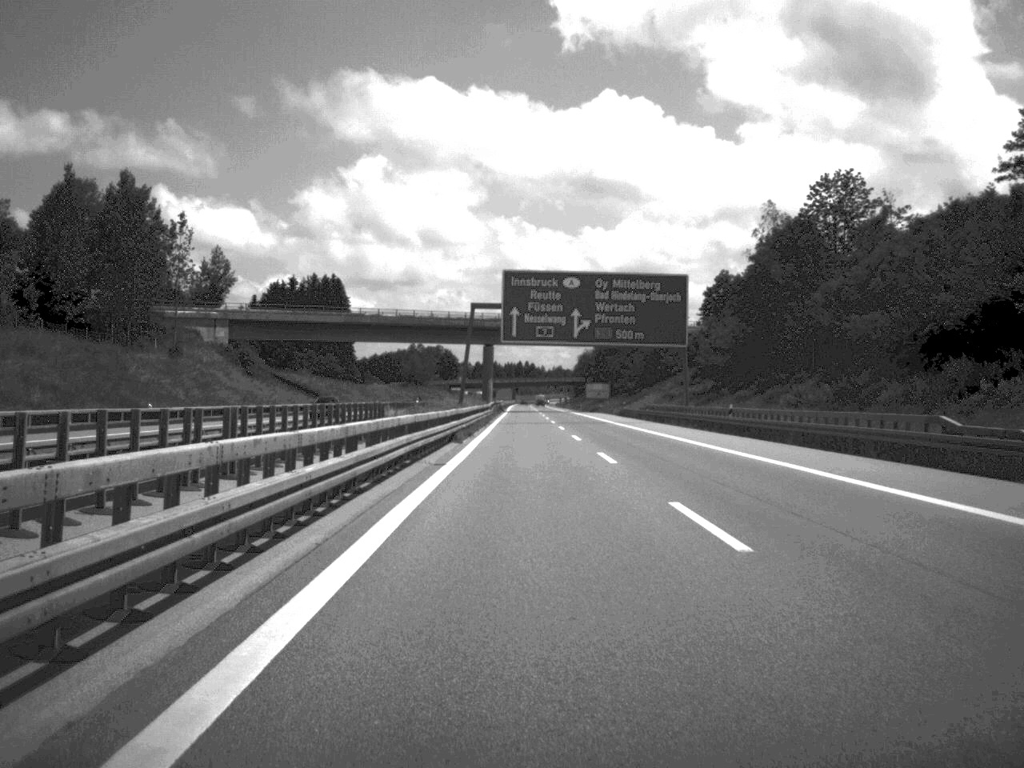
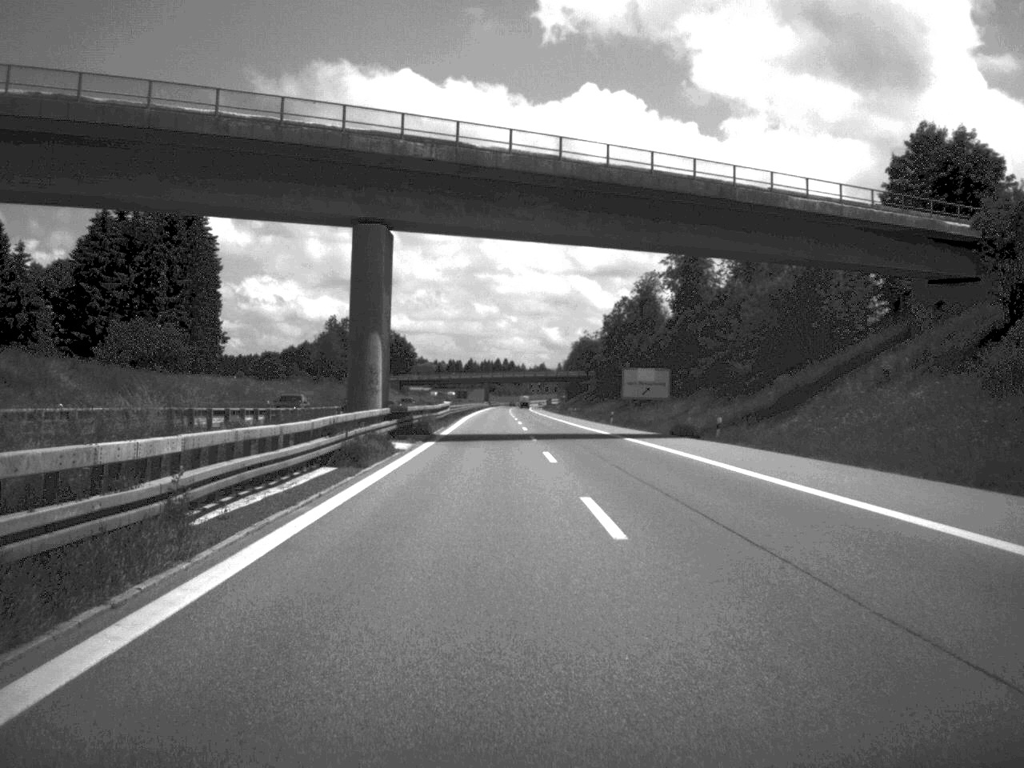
(+0.4, +105.1) m; +1°
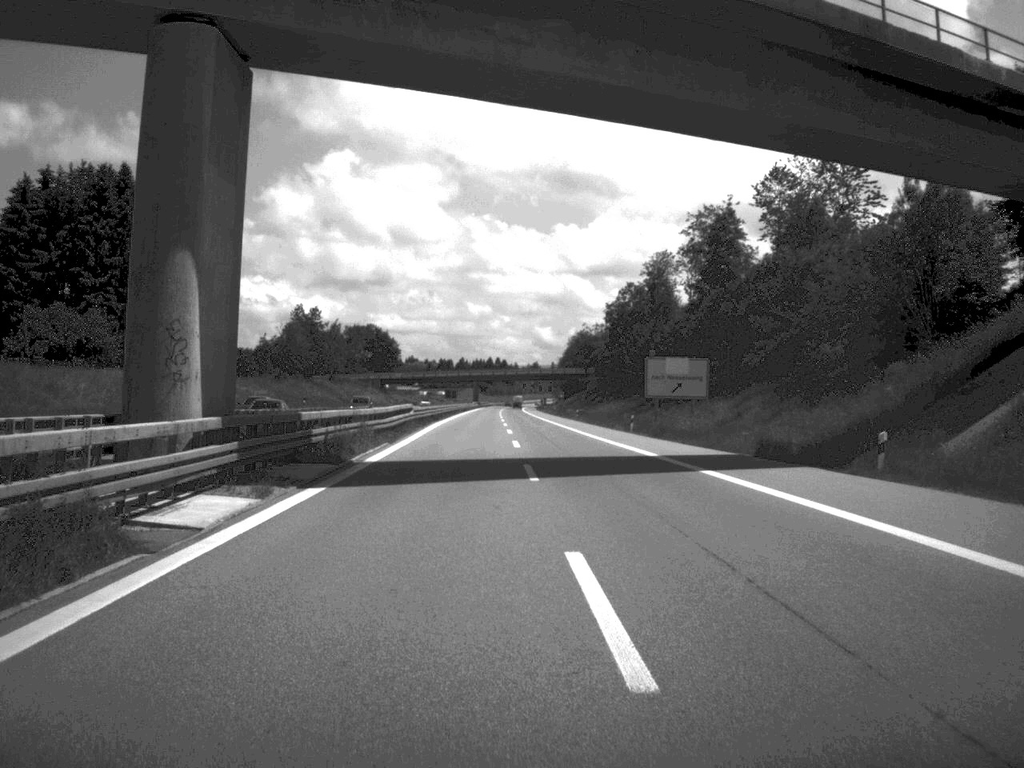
(+0.1, +24.9) m; 0°
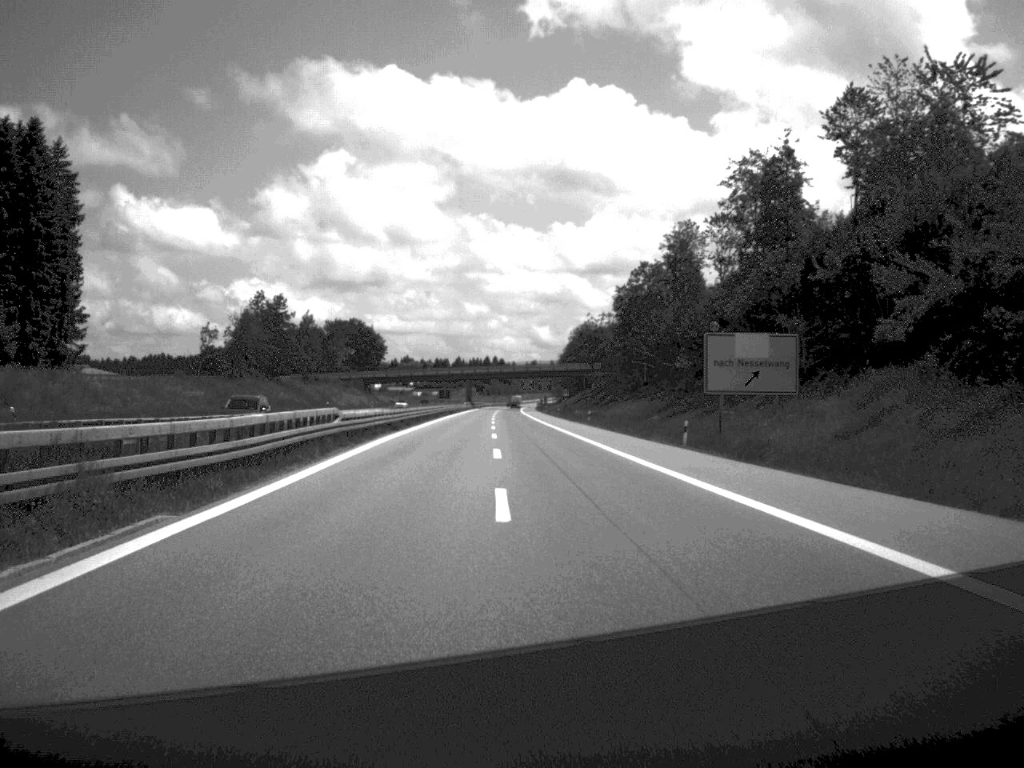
(0.0, +26.1) m; 0°
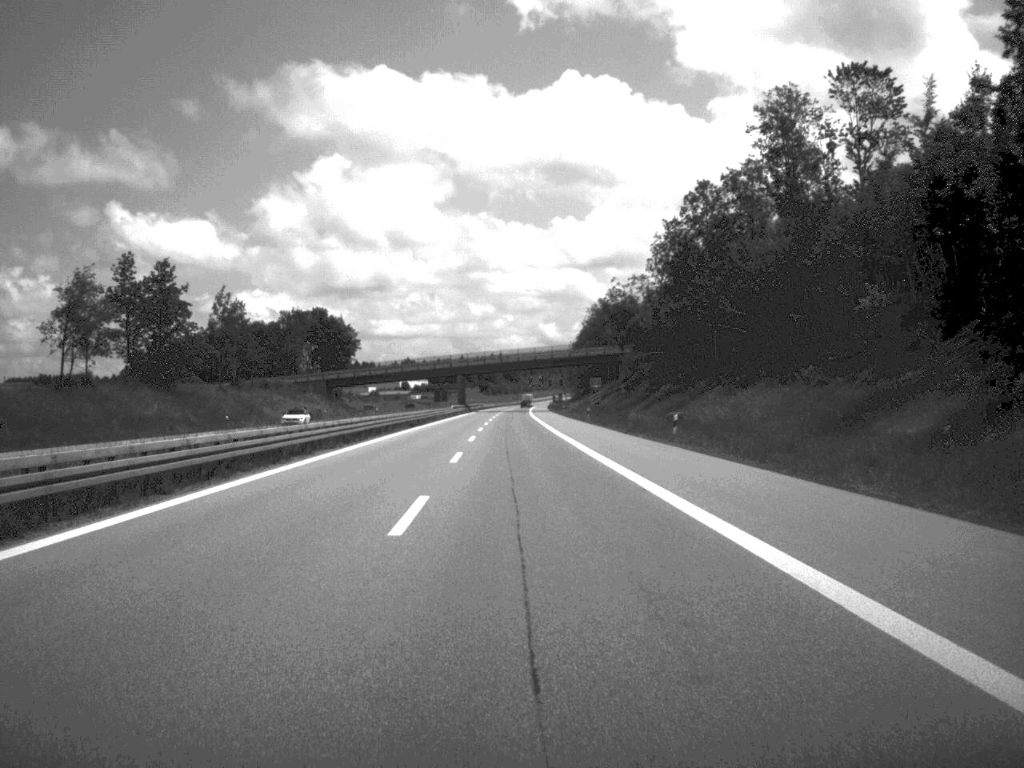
(-0.2, +54.6) m; 0°
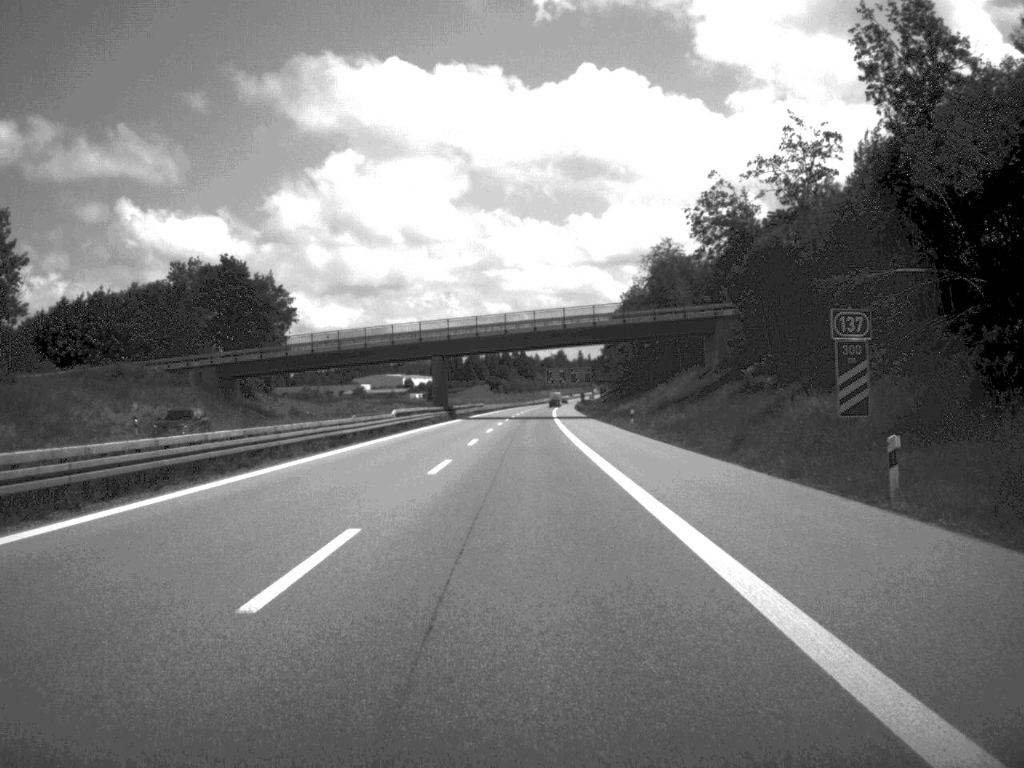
(-0.7, +76.2) m; -1°
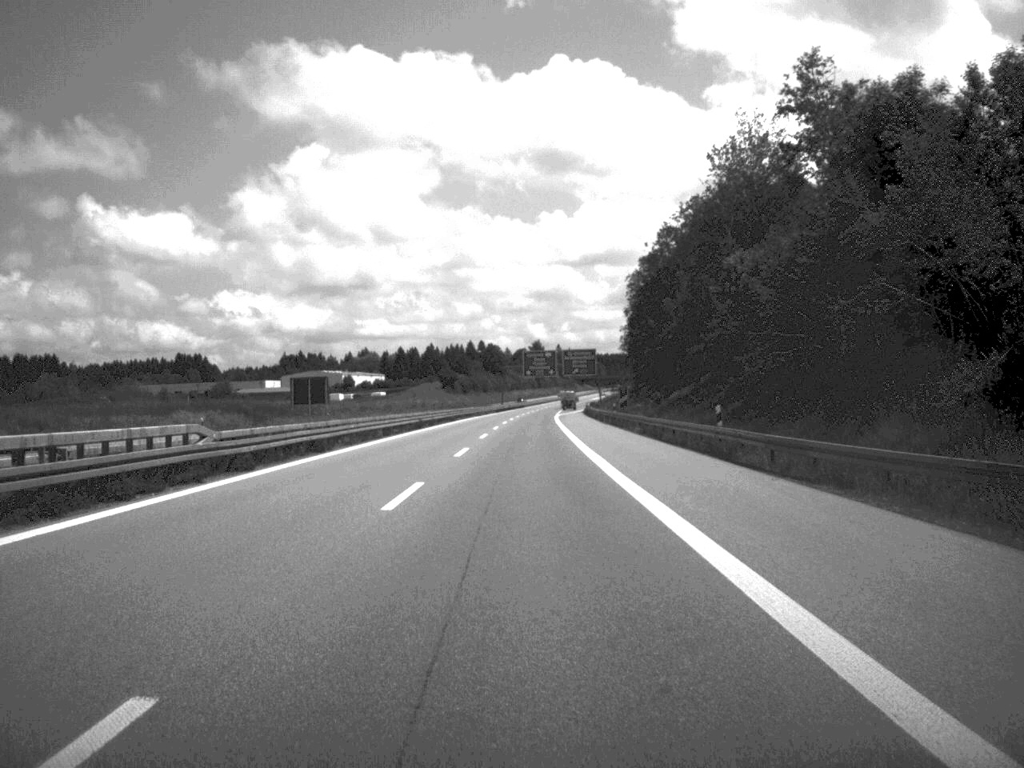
(+0.8, +132.9) m; +1°
